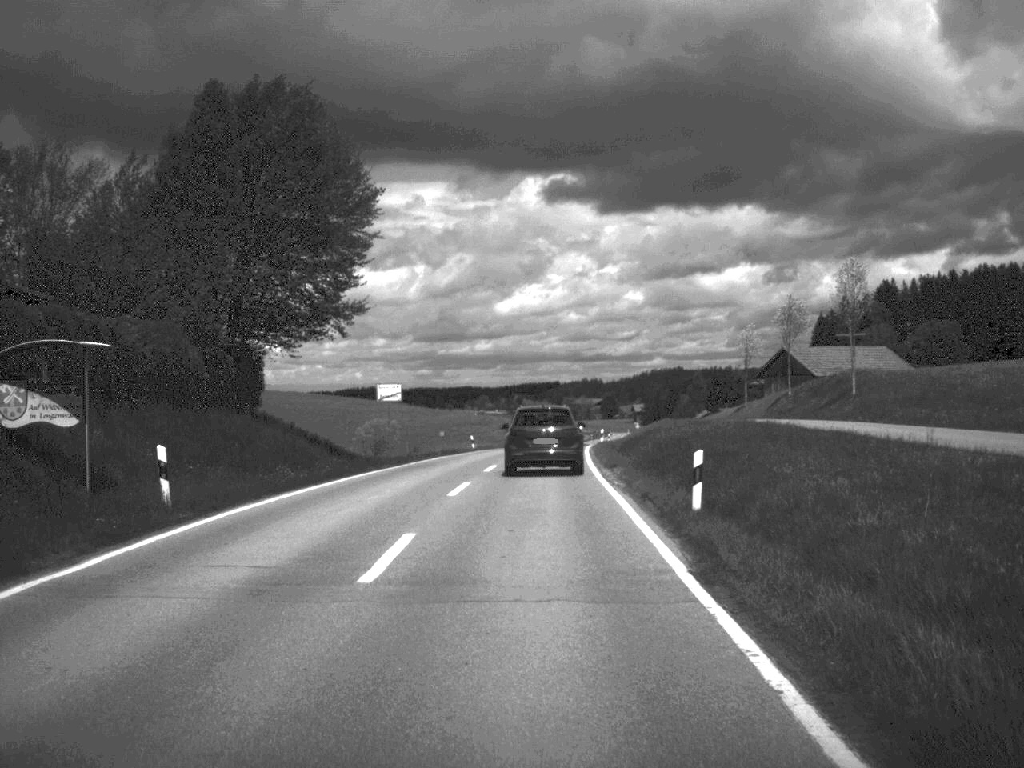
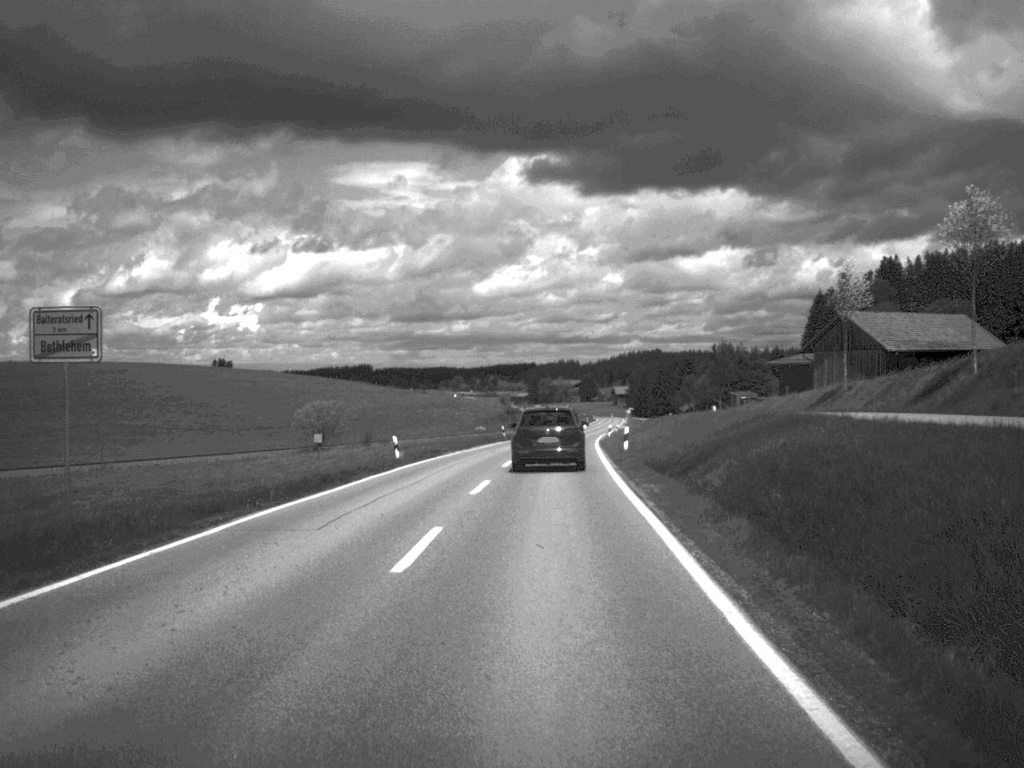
(+0.3, +31.6) m; +1°
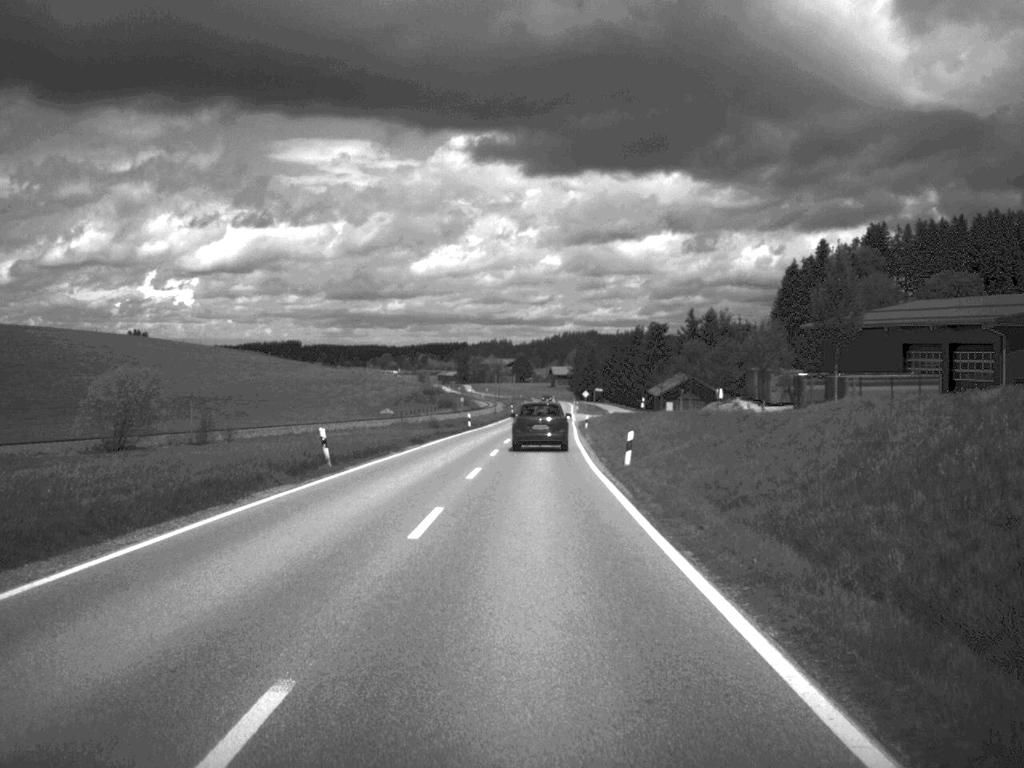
(+1.4, +55.8) m; +3°
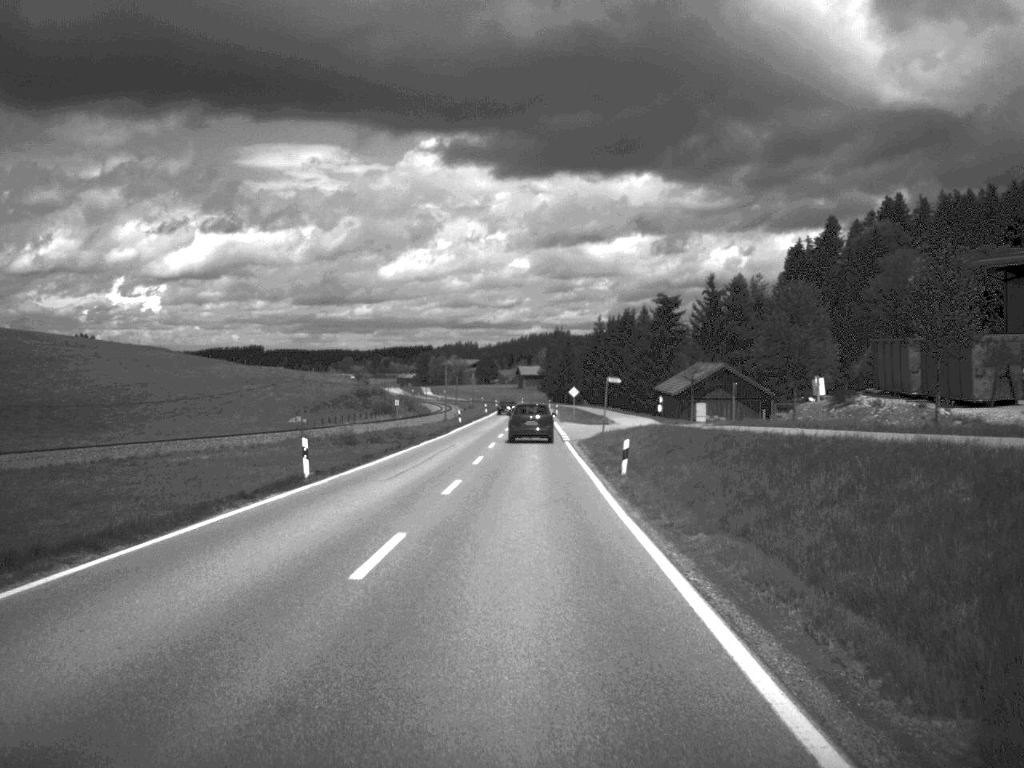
(+0.7, +49.8) m; +1°
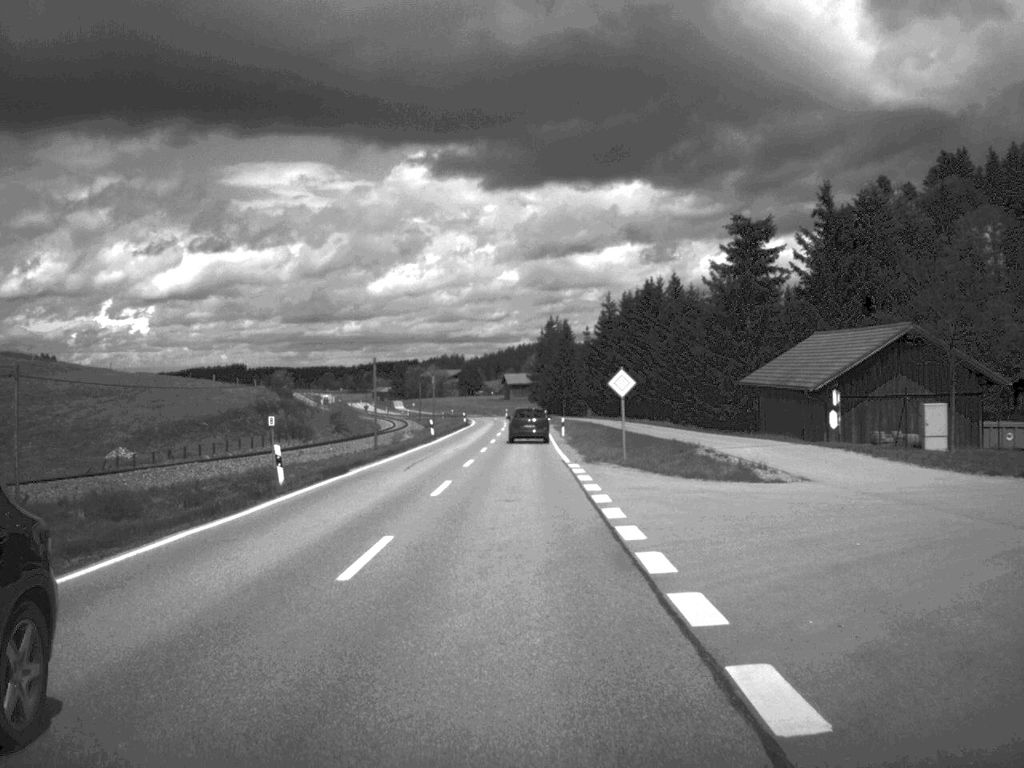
(+0.4, +58.3) m; 0°
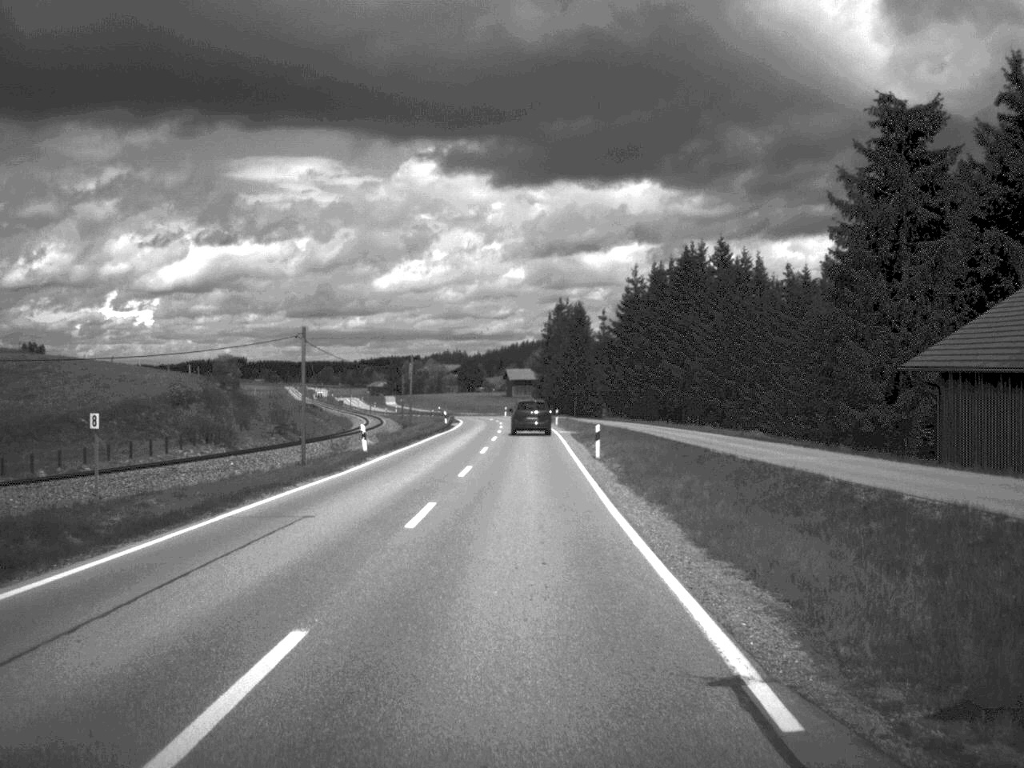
(-0.1, +30.3) m; 0°
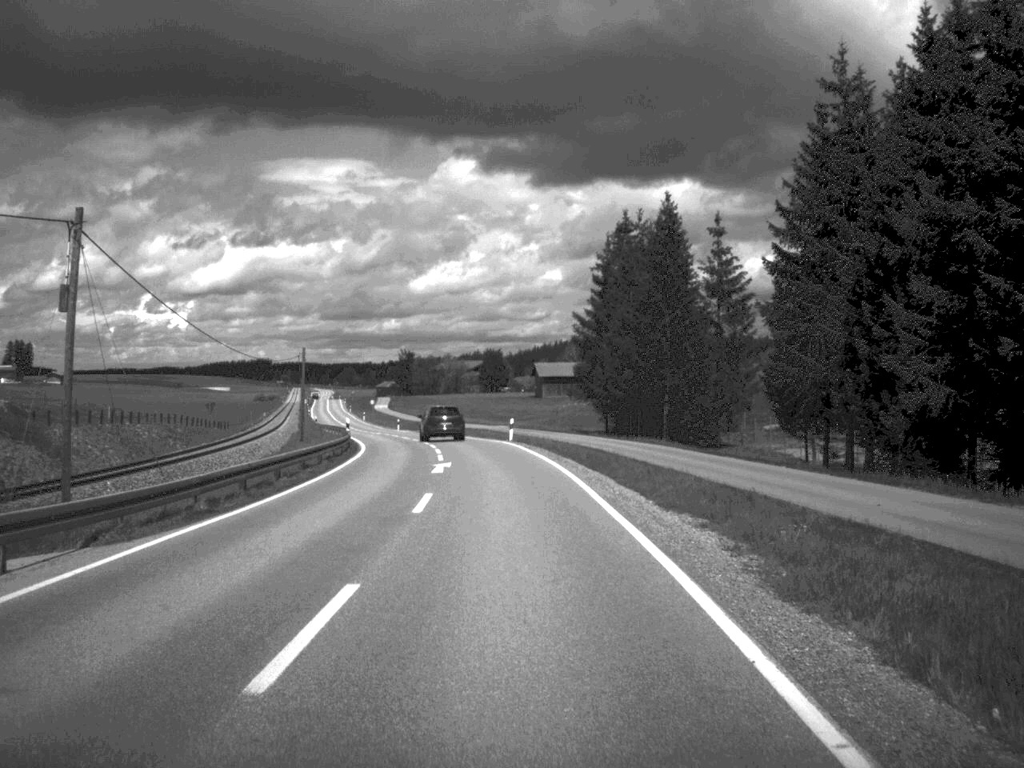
(-0.2, +80.0) m; -2°
